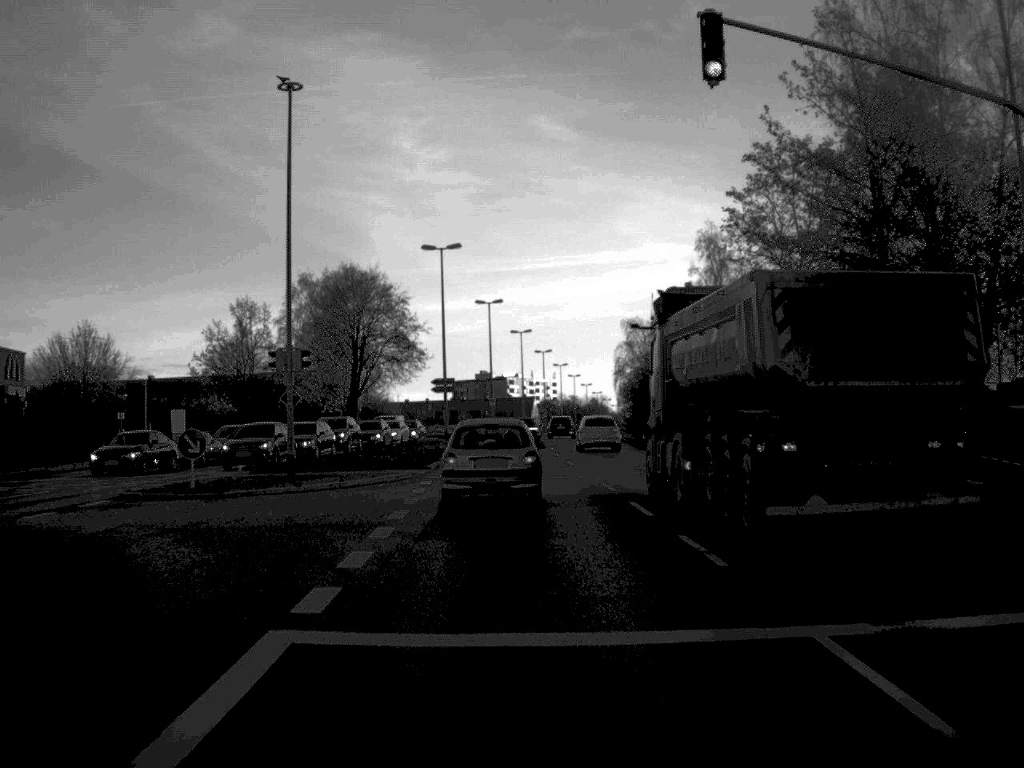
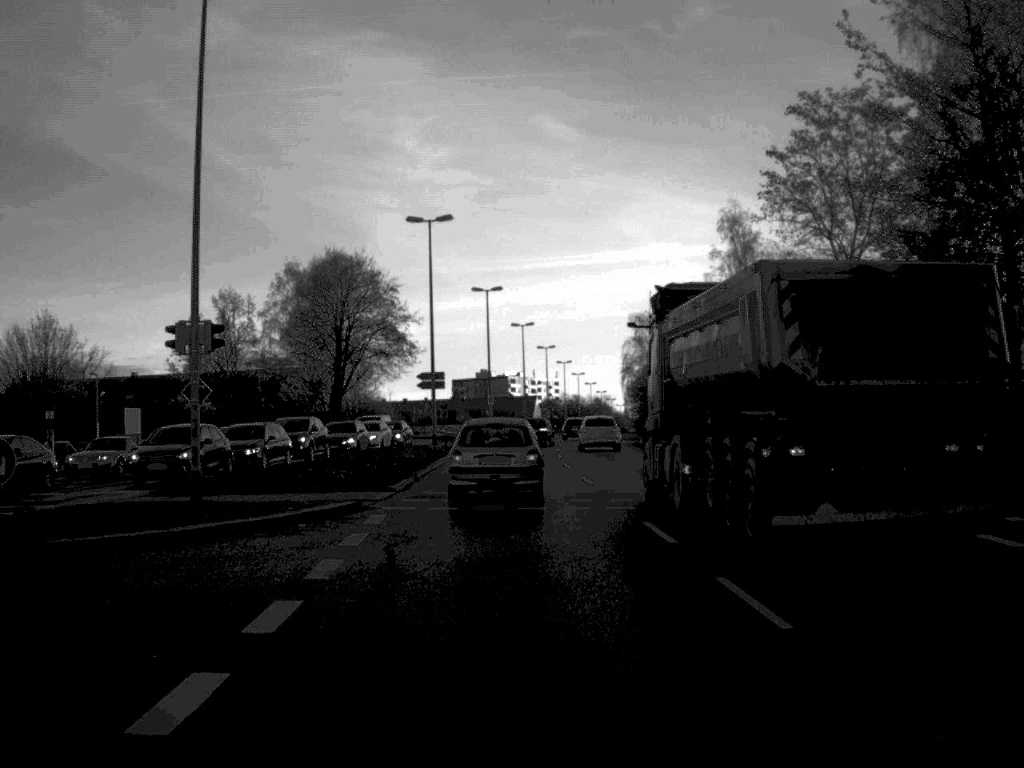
(0.0, +9.8) m; 0°
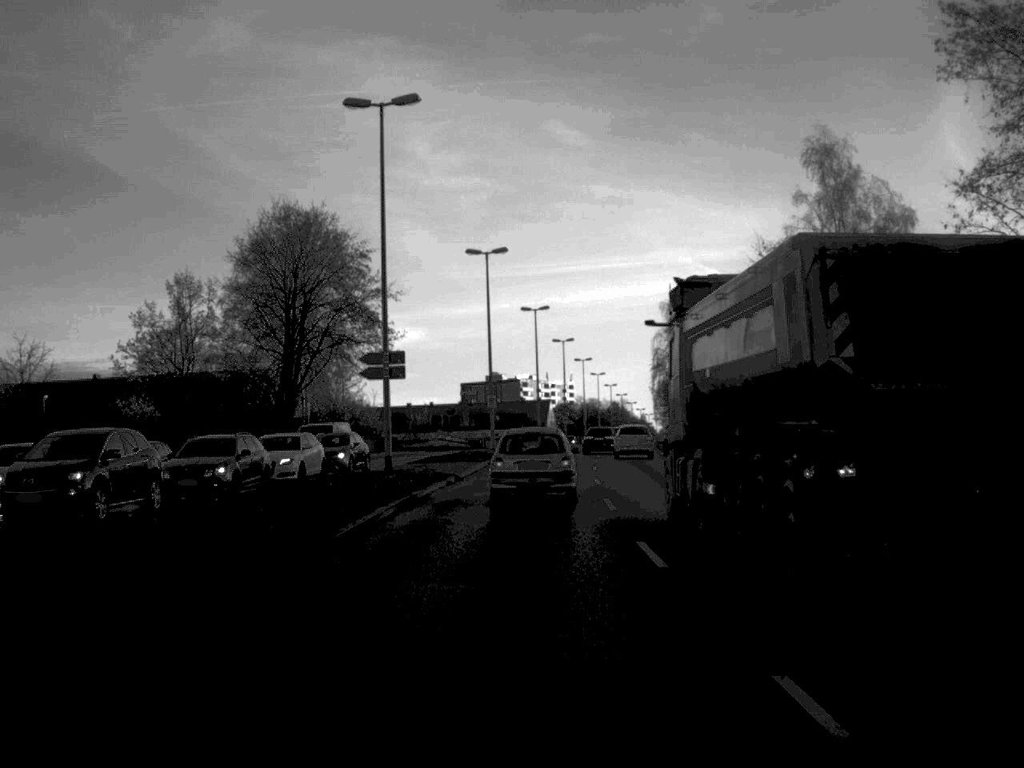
(-0.1, +23.2) m; -1°
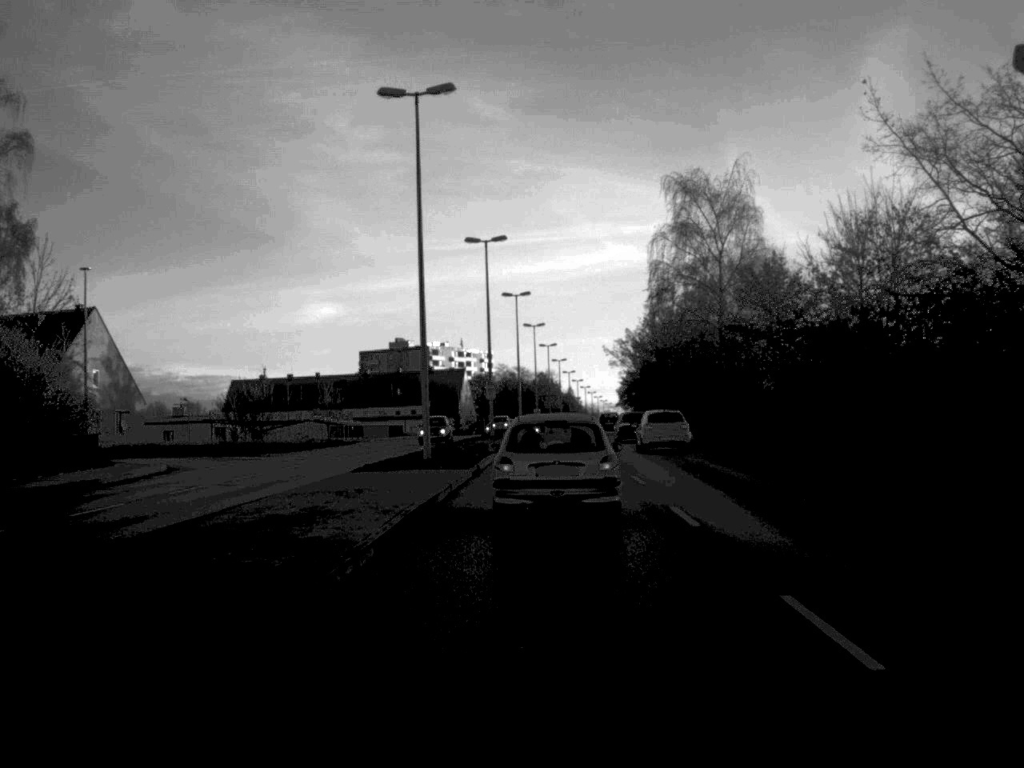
(+1.3, +59.8) m; +4°
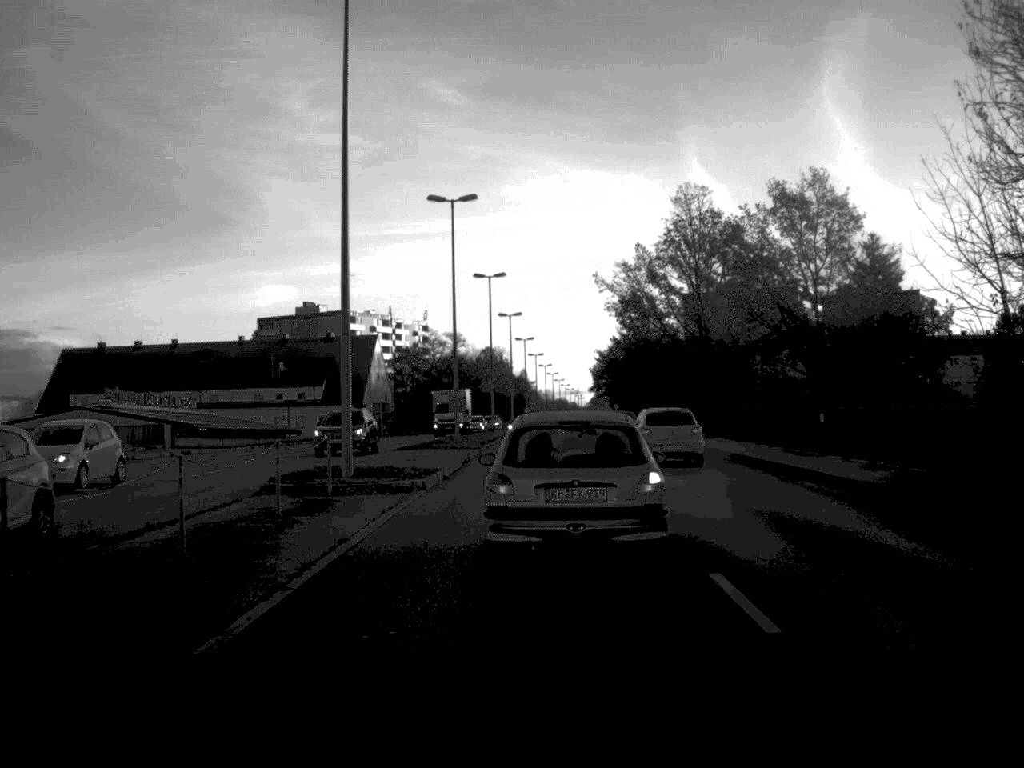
(+1.8, +70.0) m; +2°
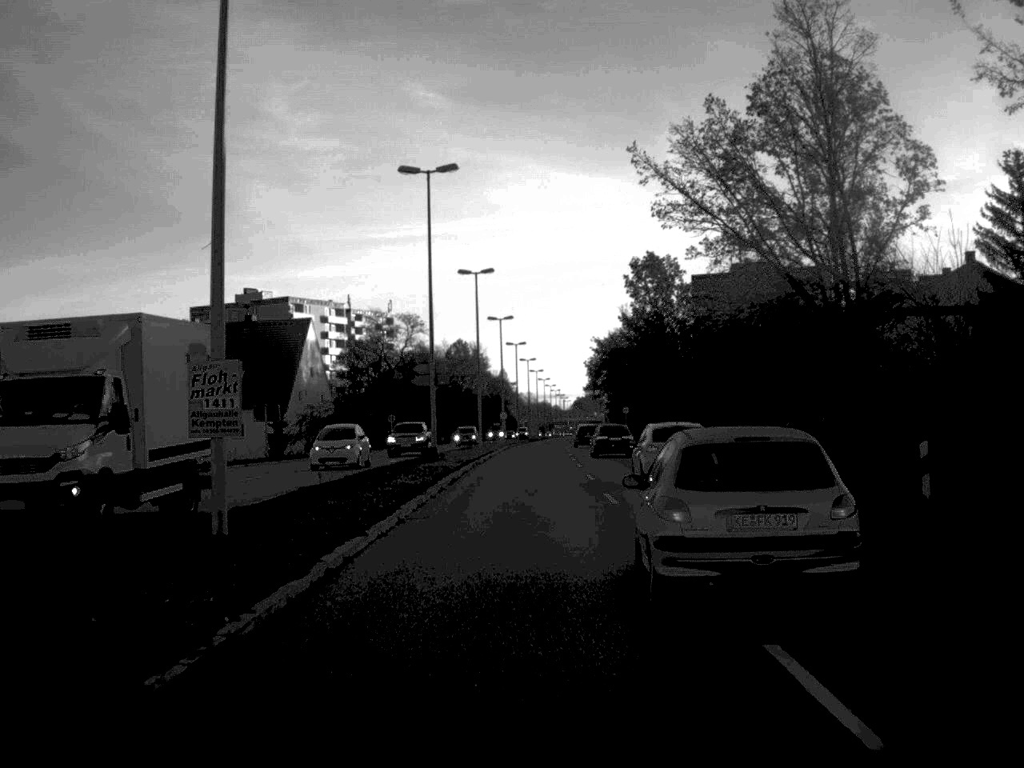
(+0.3, +38.7) m; +1°
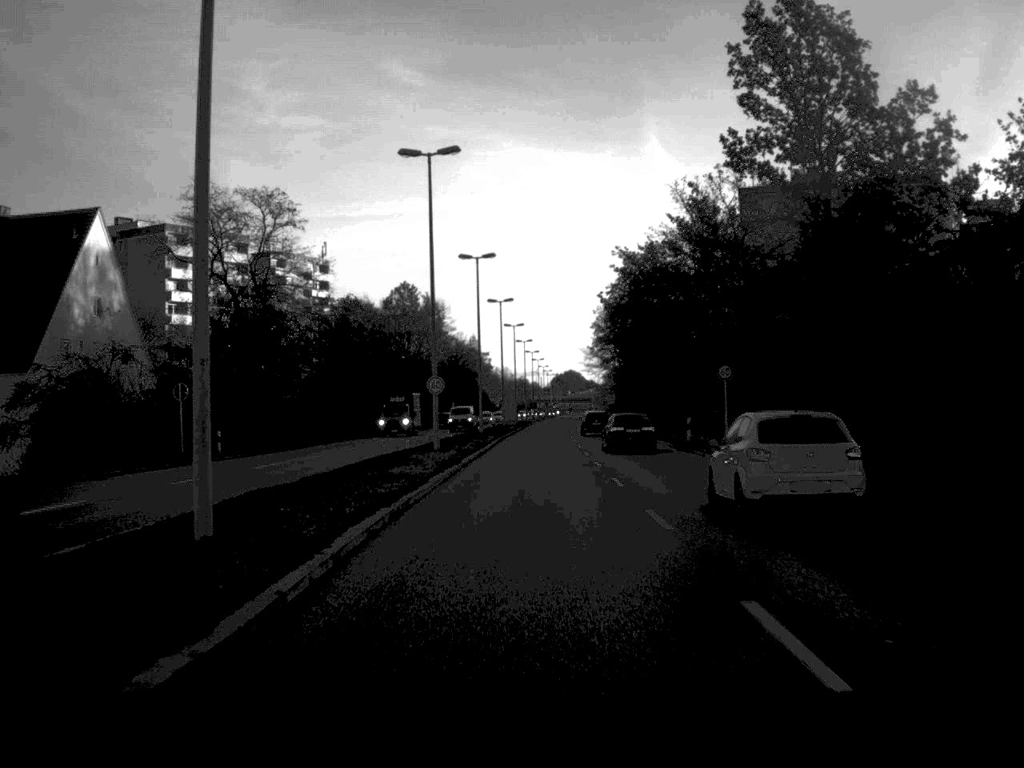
(+0.4, +61.1) m; +1°
